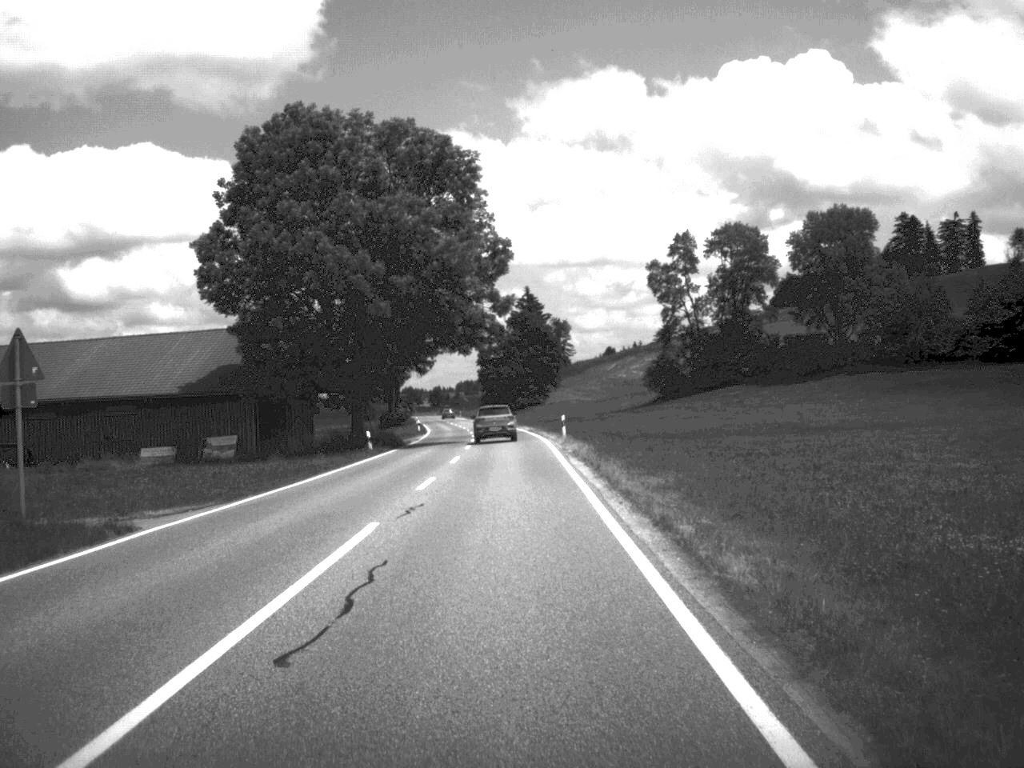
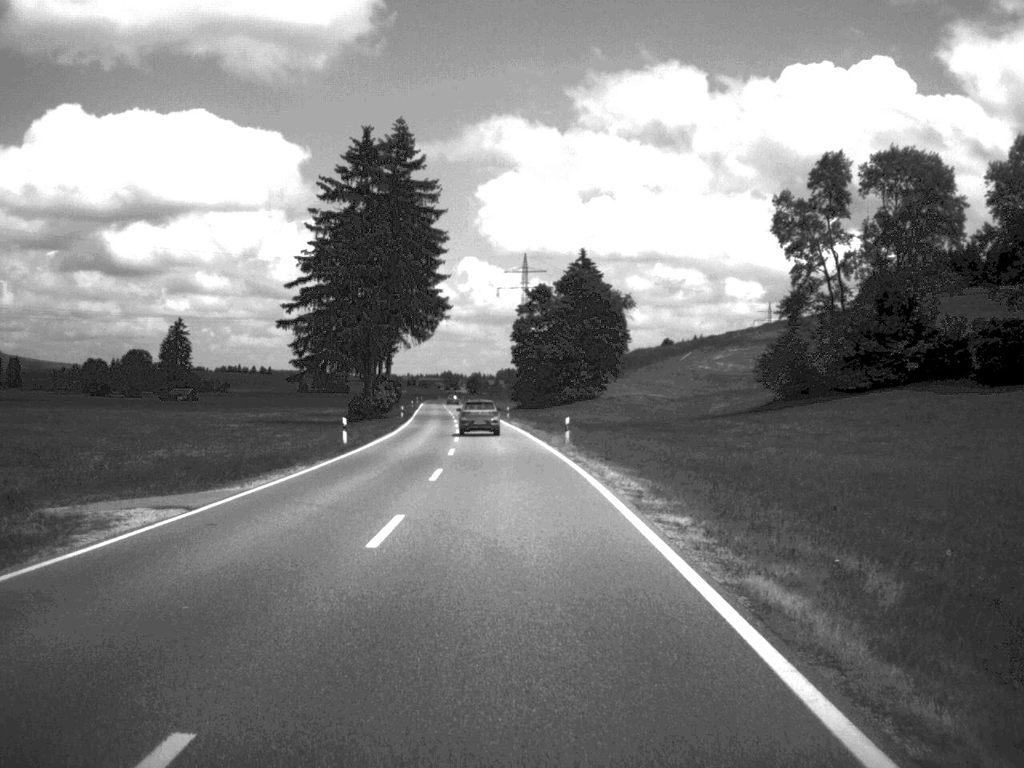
(-1.0, +57.4) m; -2°
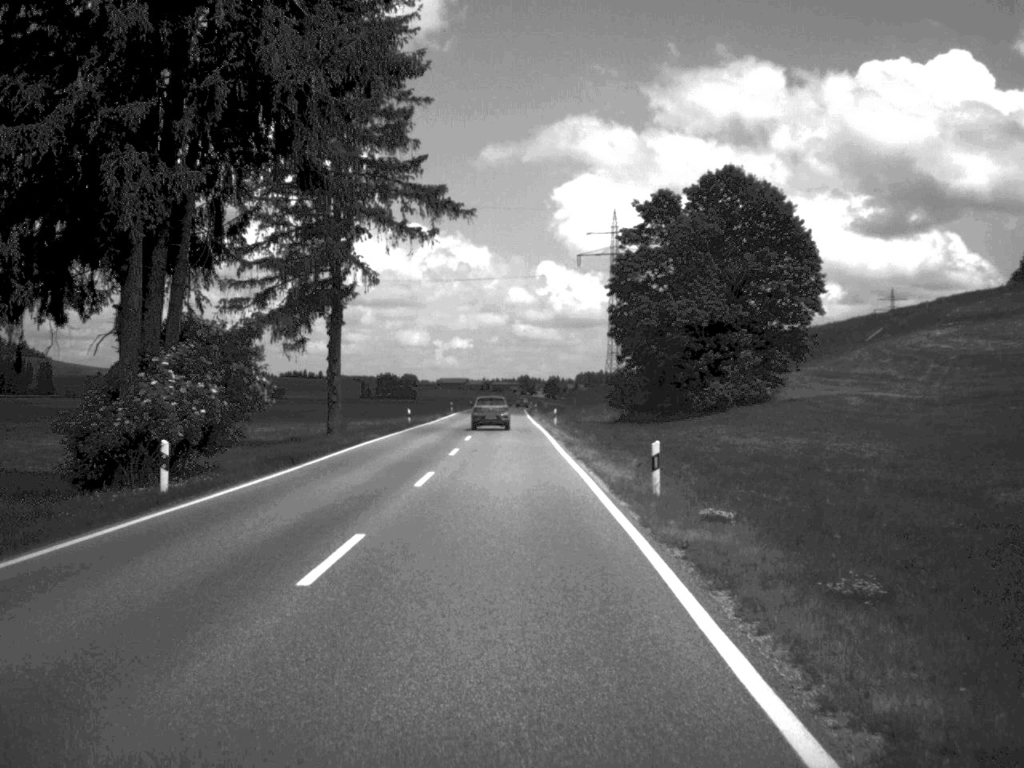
(-2.2, +73.6) m; -4°
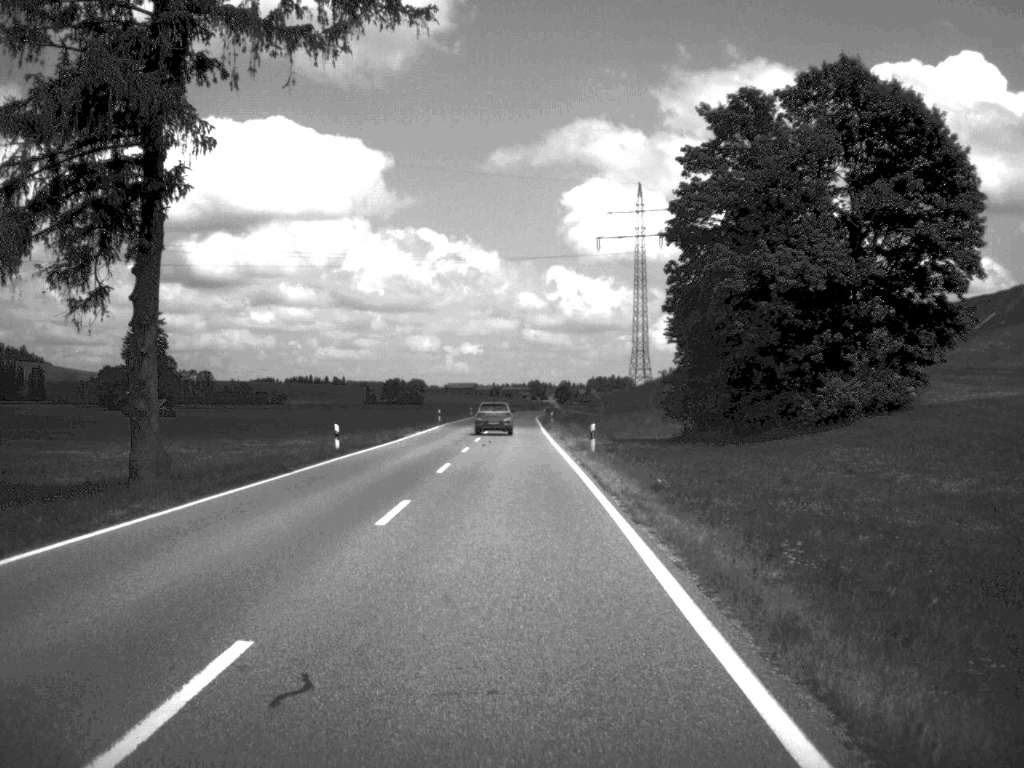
(-0.2, +29.7) m; -1°
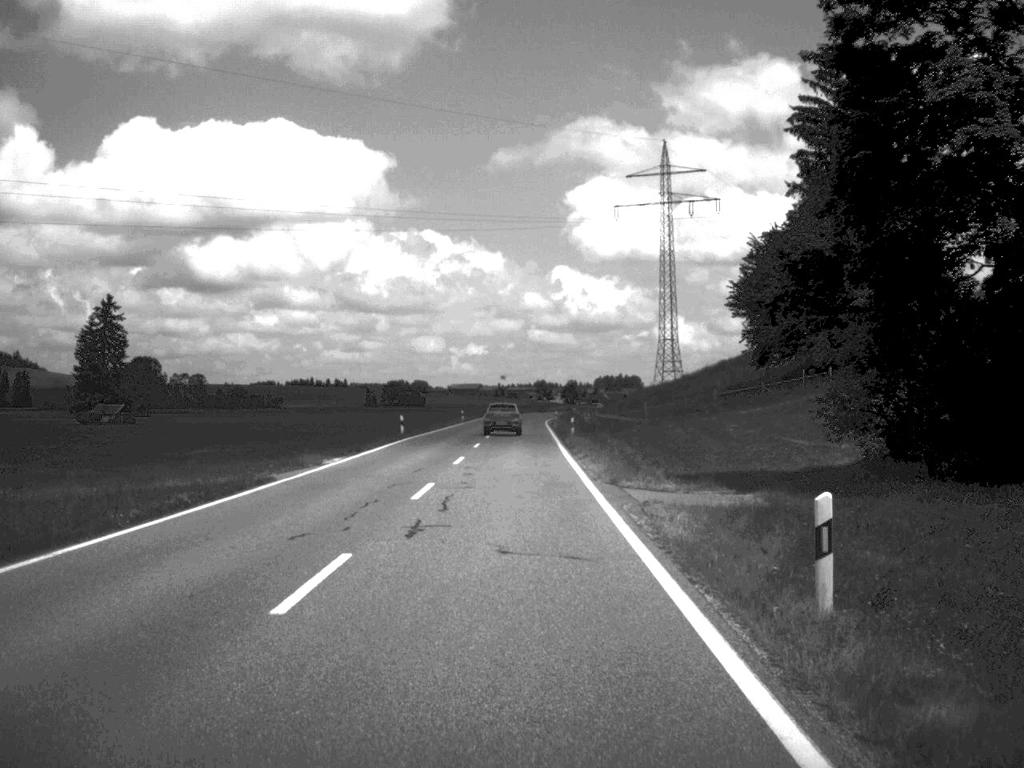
(-0.1, +30.1) m; 0°
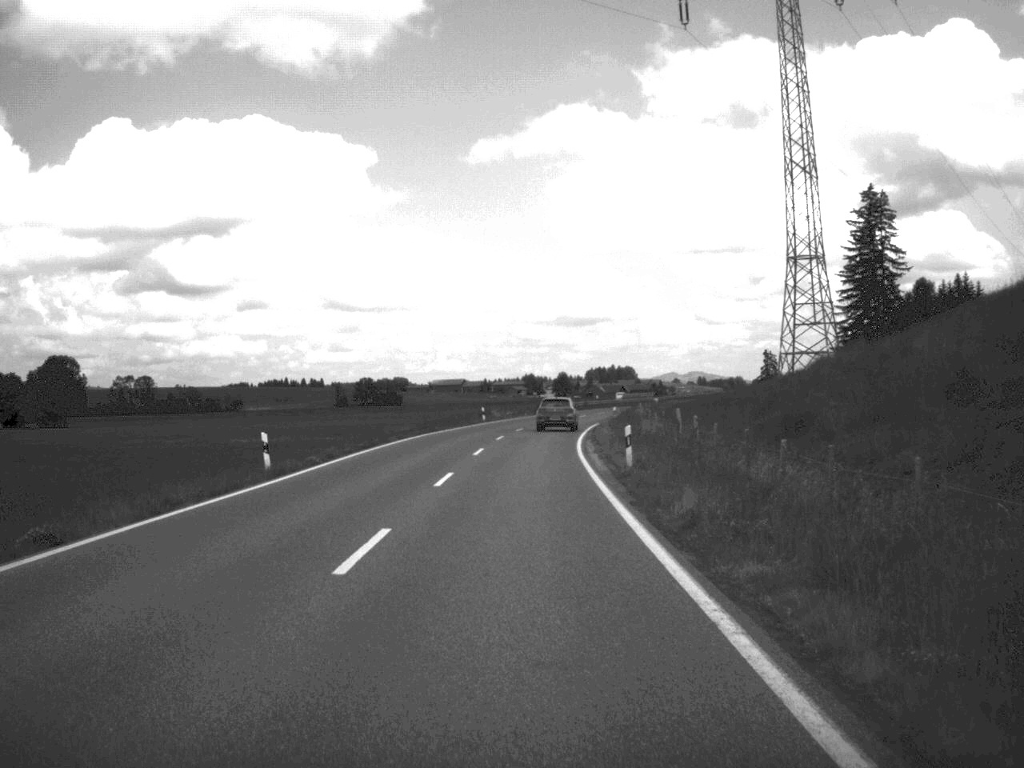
(-0.1, +80.2) m; 0°
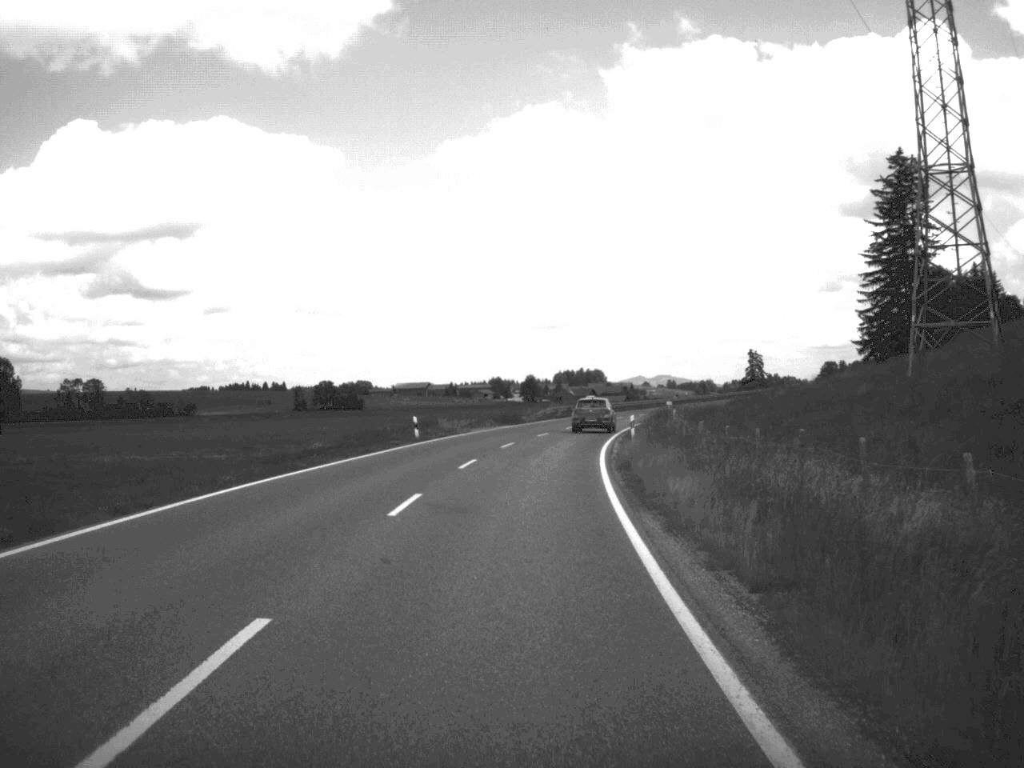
(+0.2, +29.8) m; +1°
